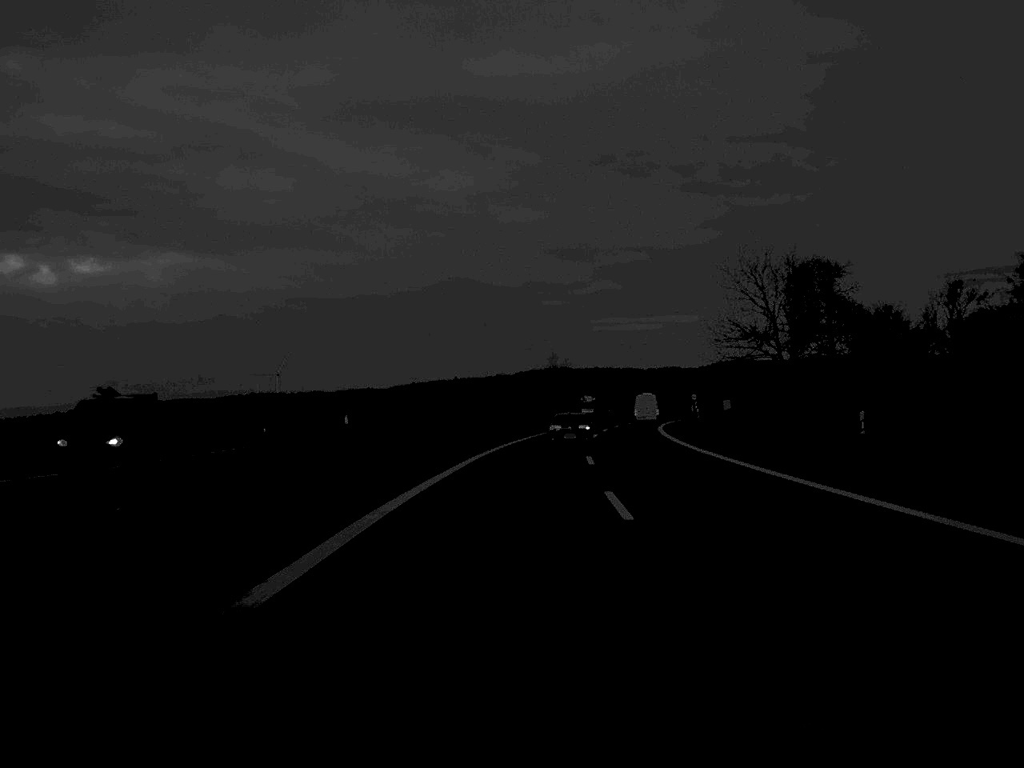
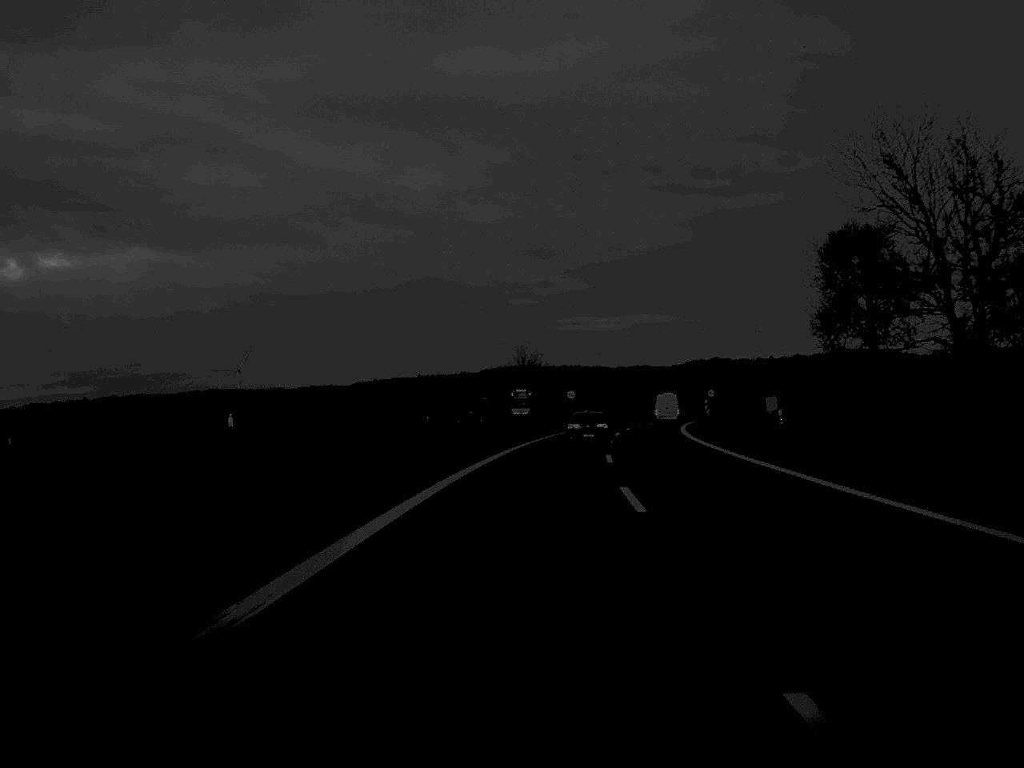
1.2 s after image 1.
(+0.4, +34.8) m; +2°
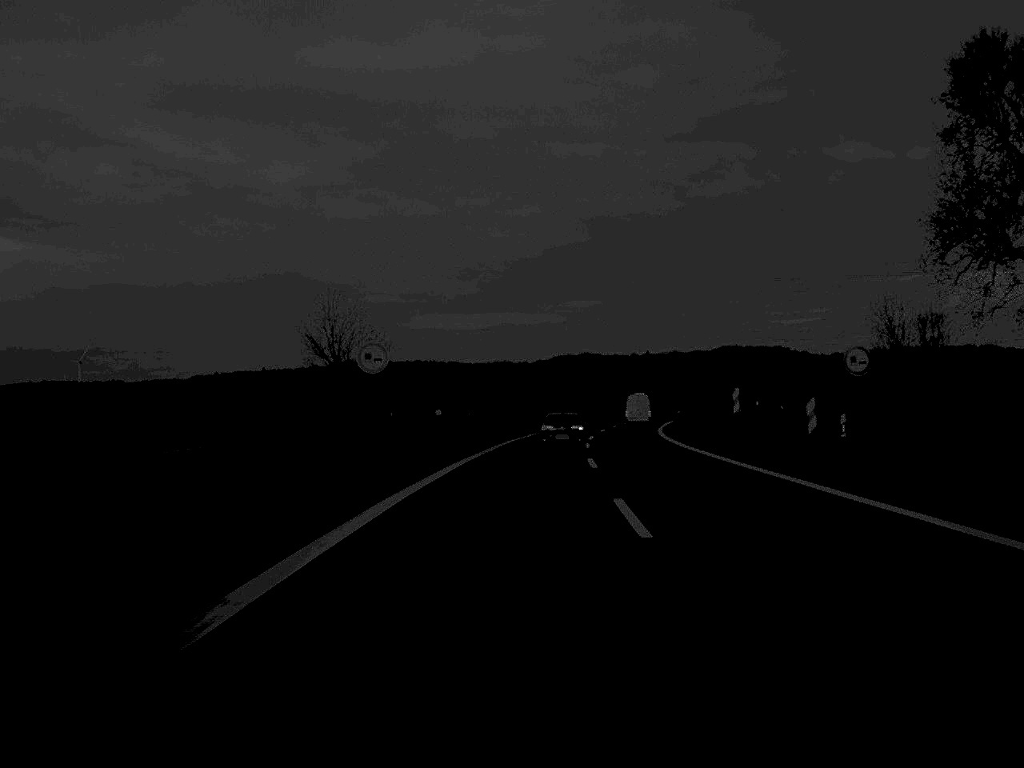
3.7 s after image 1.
(+3.9, +74.6) m; +7°
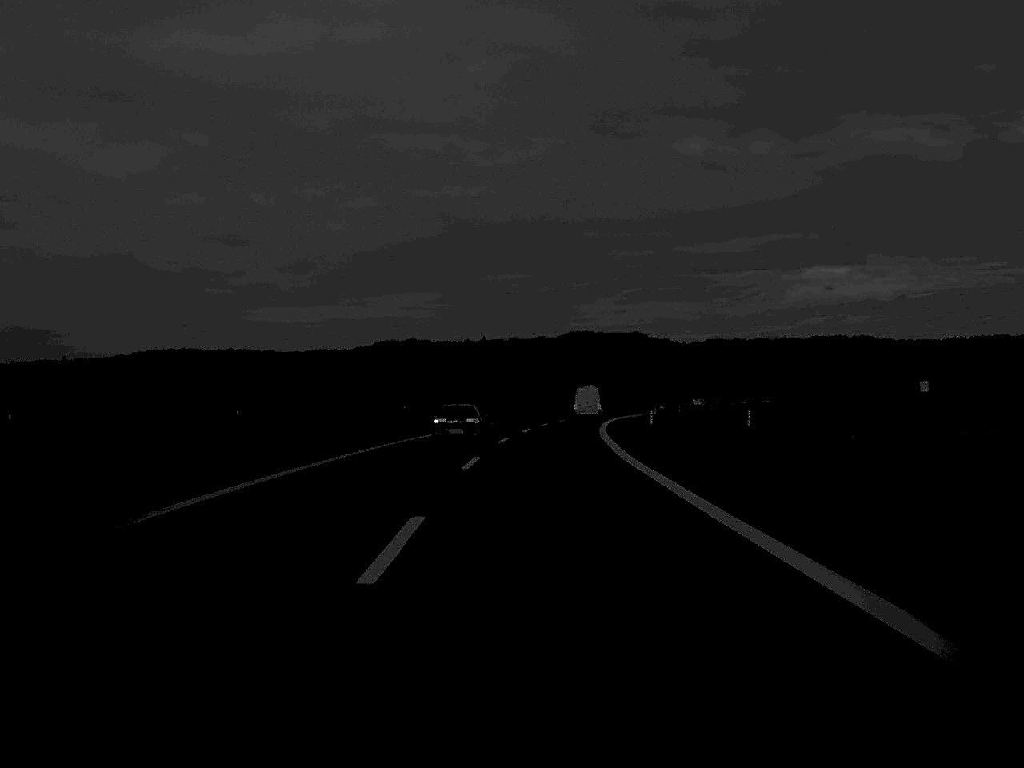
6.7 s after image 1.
(+6.9, +92.3) m; +7°
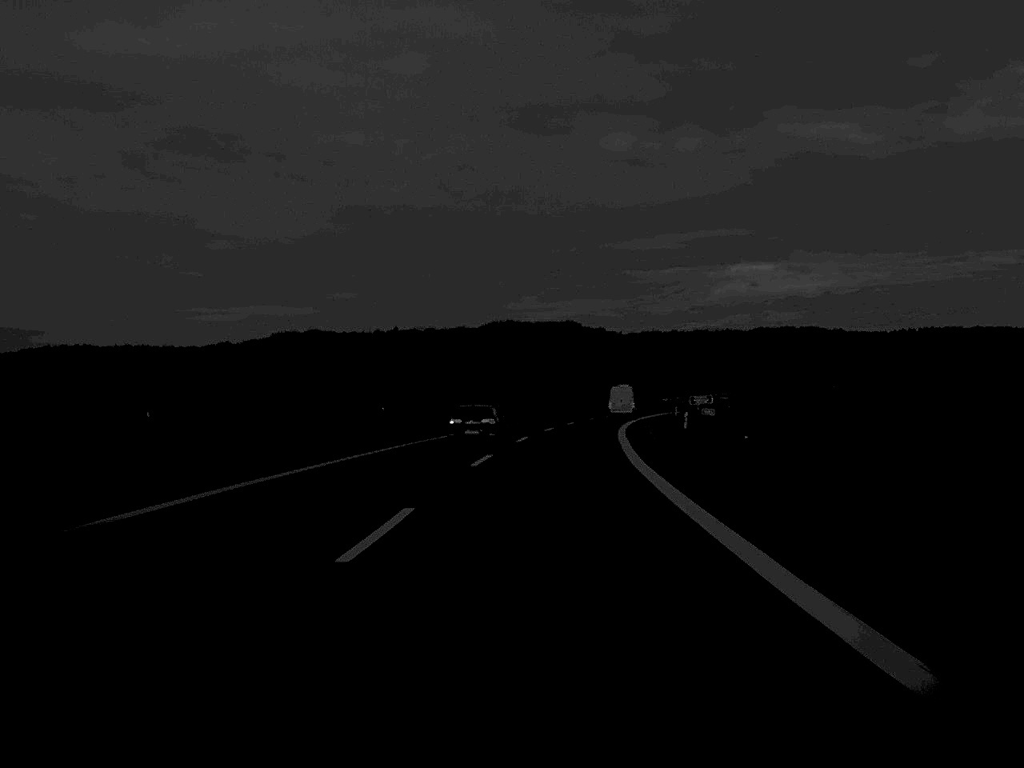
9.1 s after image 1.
(+2.0, +69.0) m; +4°
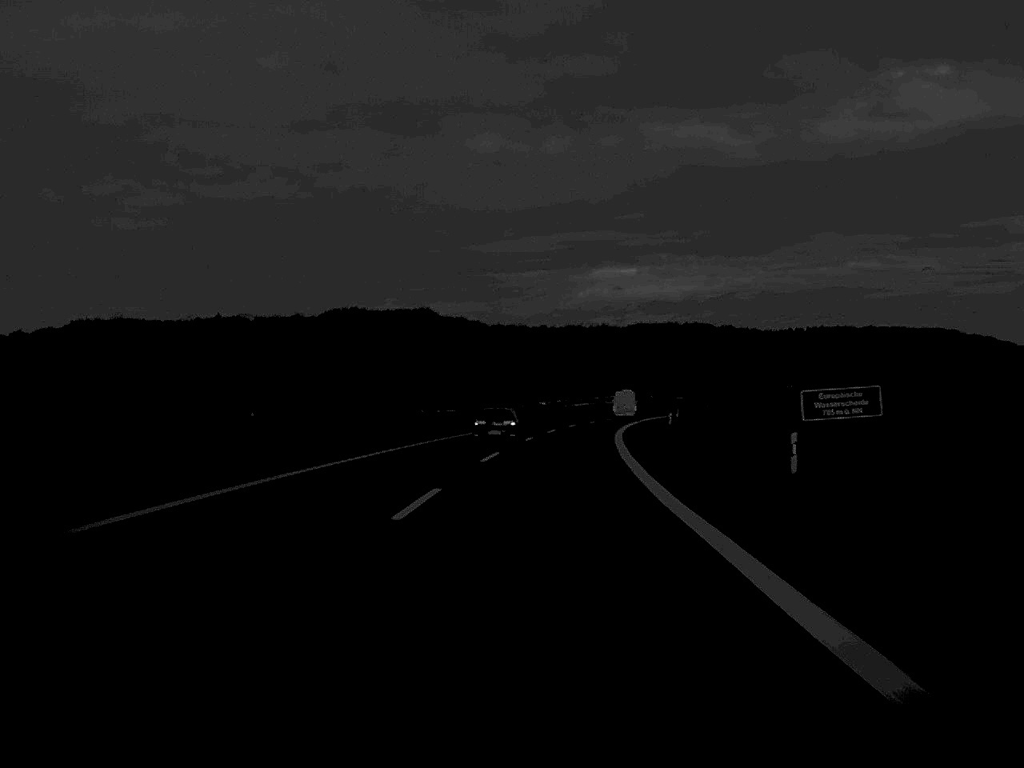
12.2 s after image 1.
(+4.7, +83.3) m; +6°
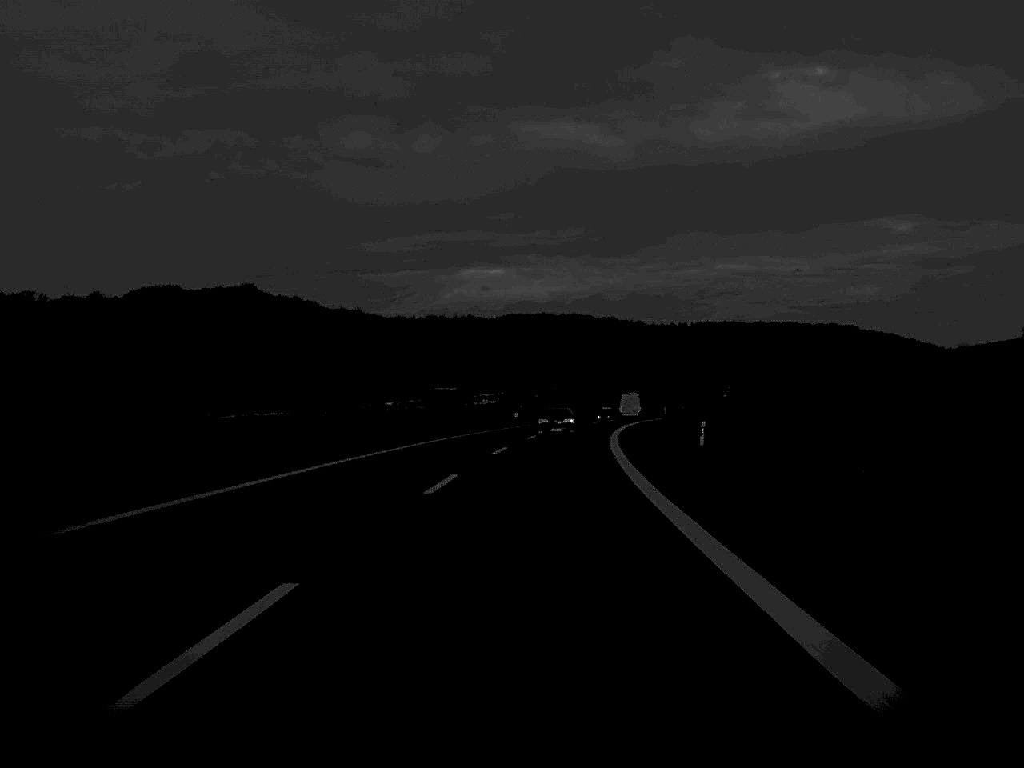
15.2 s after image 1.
(+4.5, +82.4) m; +6°
